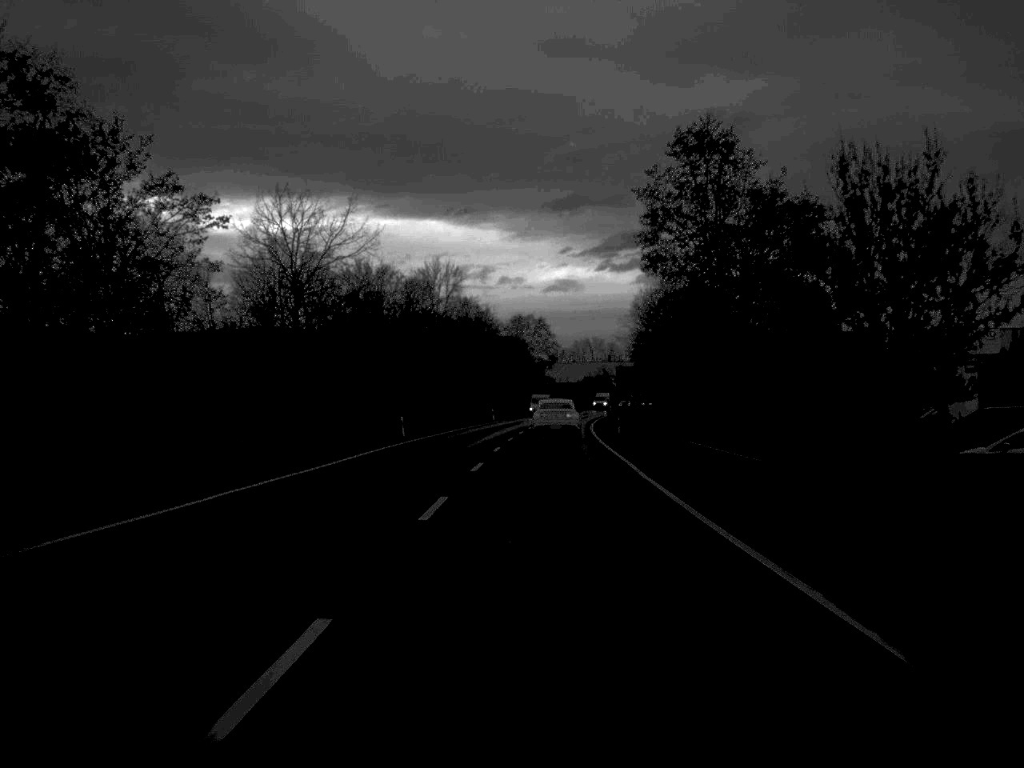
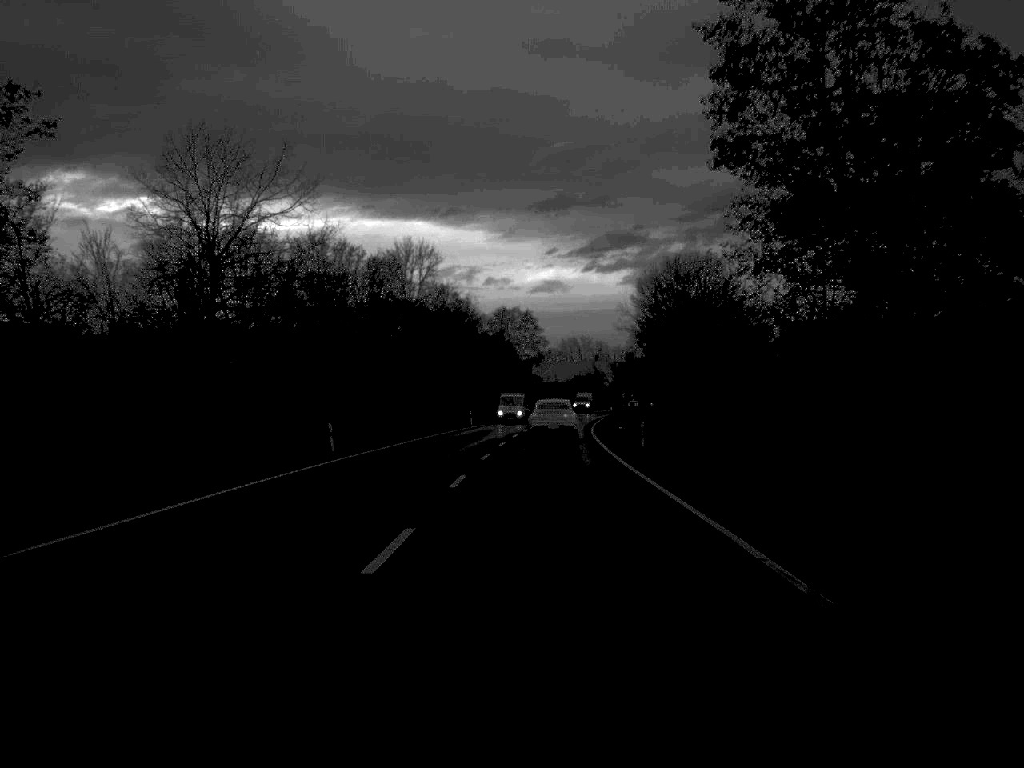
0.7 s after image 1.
(+0.1, +17.5) m; +1°
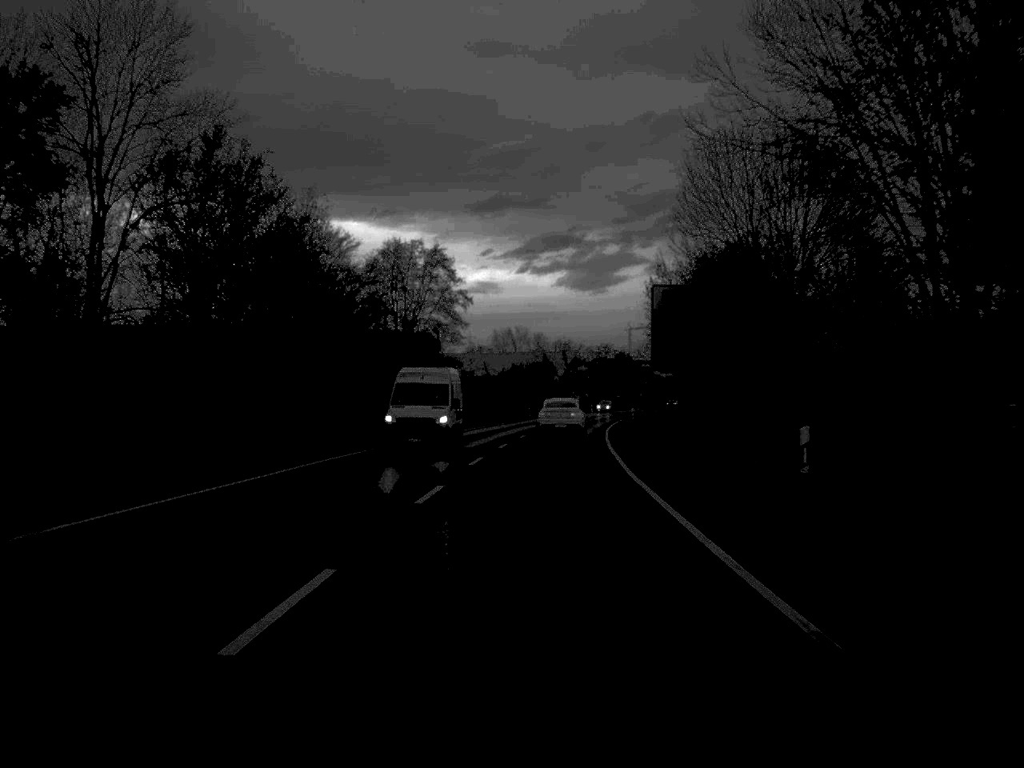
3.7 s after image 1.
(+2.0, +75.6) m; +3°
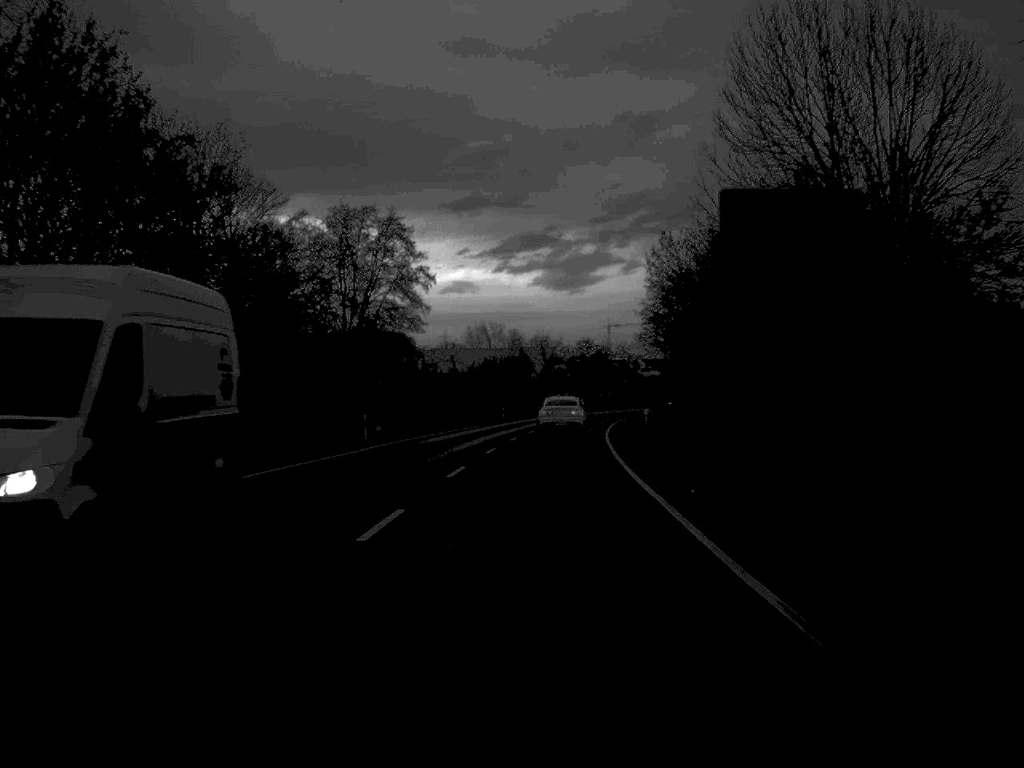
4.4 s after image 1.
(+0.2, +17.8) m; +1°
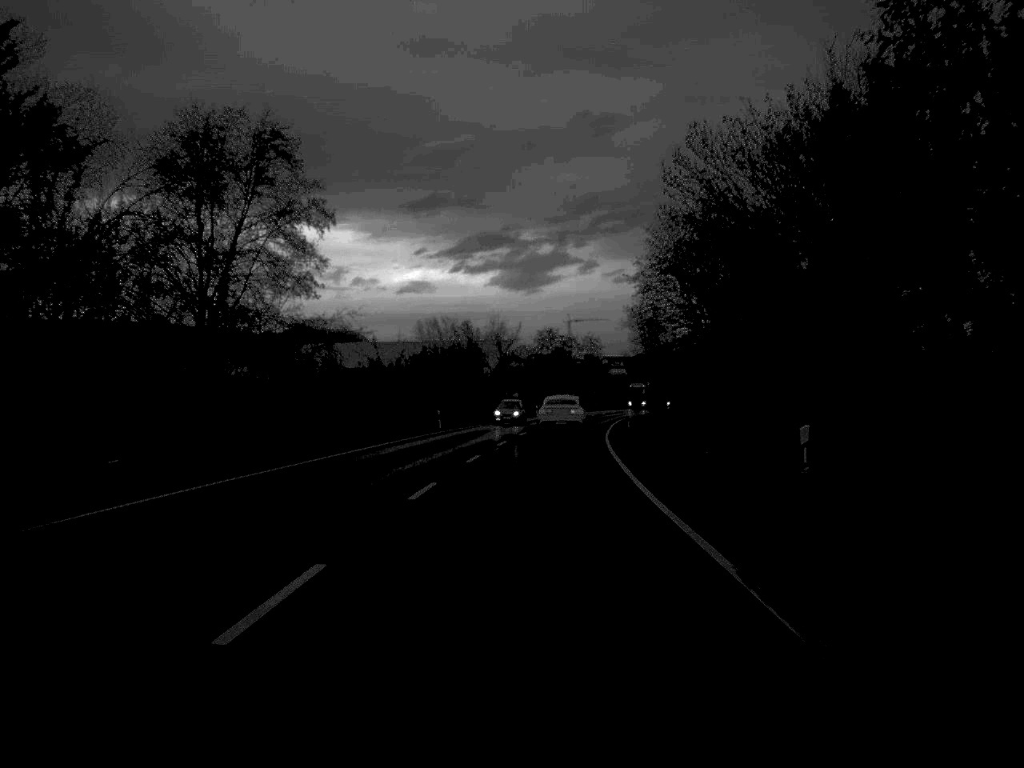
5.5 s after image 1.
(+0.5, +30.0) m; +2°
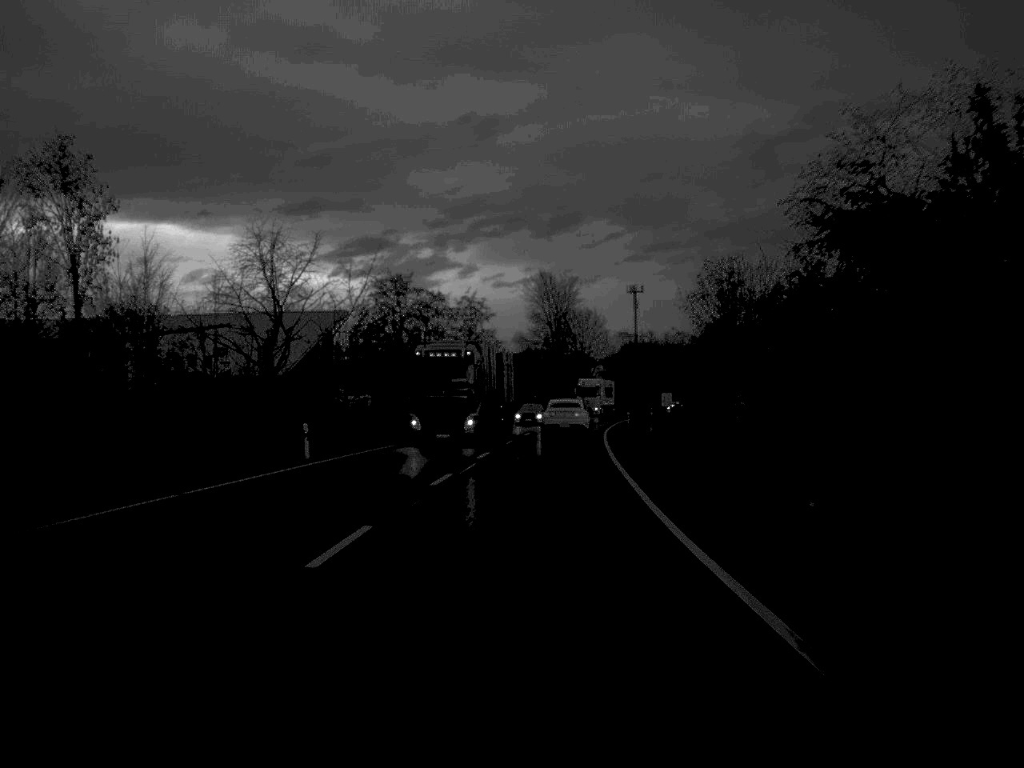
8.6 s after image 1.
(+3.8, +79.7) m; +6°
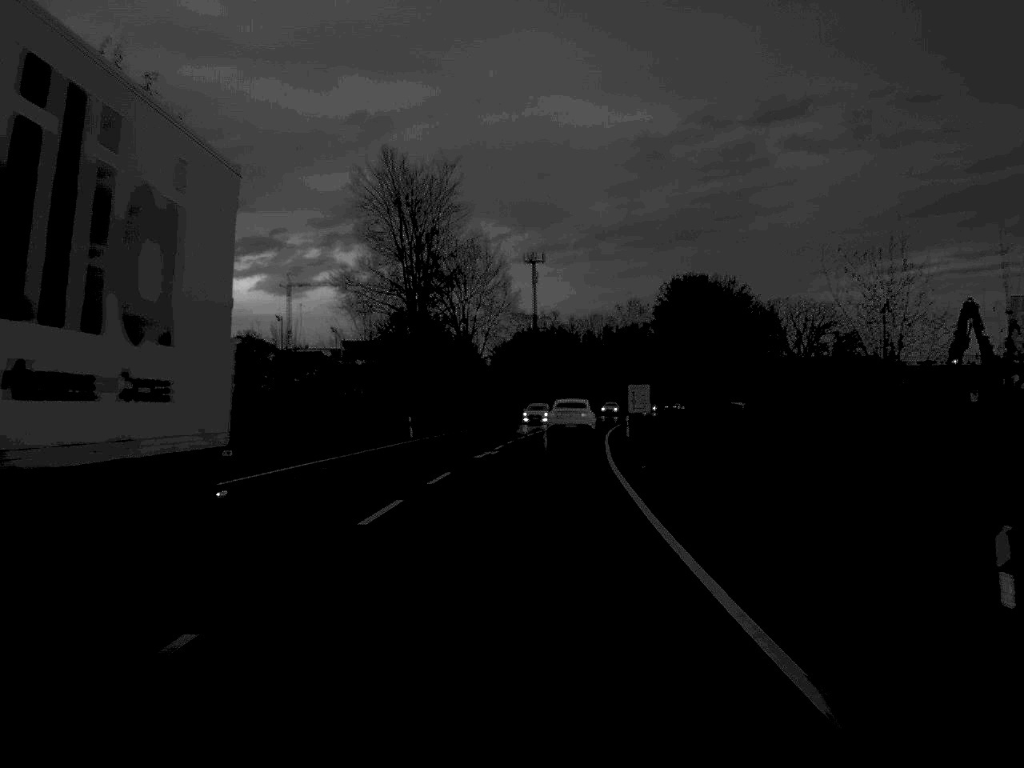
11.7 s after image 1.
(+3.8, +79.2) m; +5°
